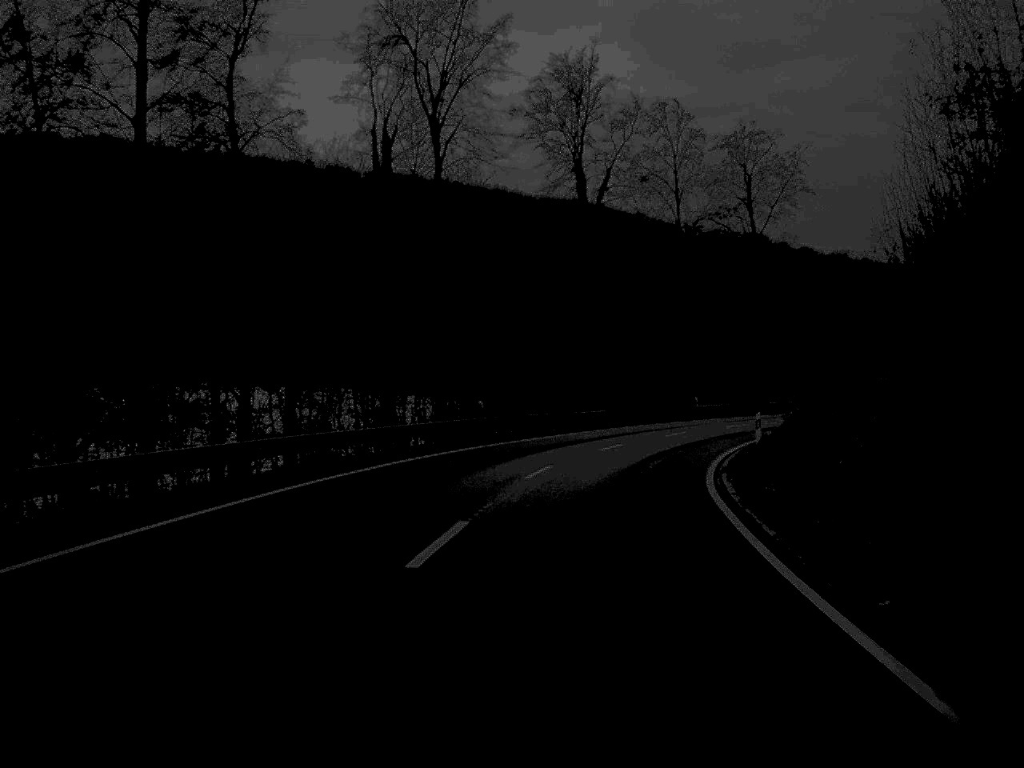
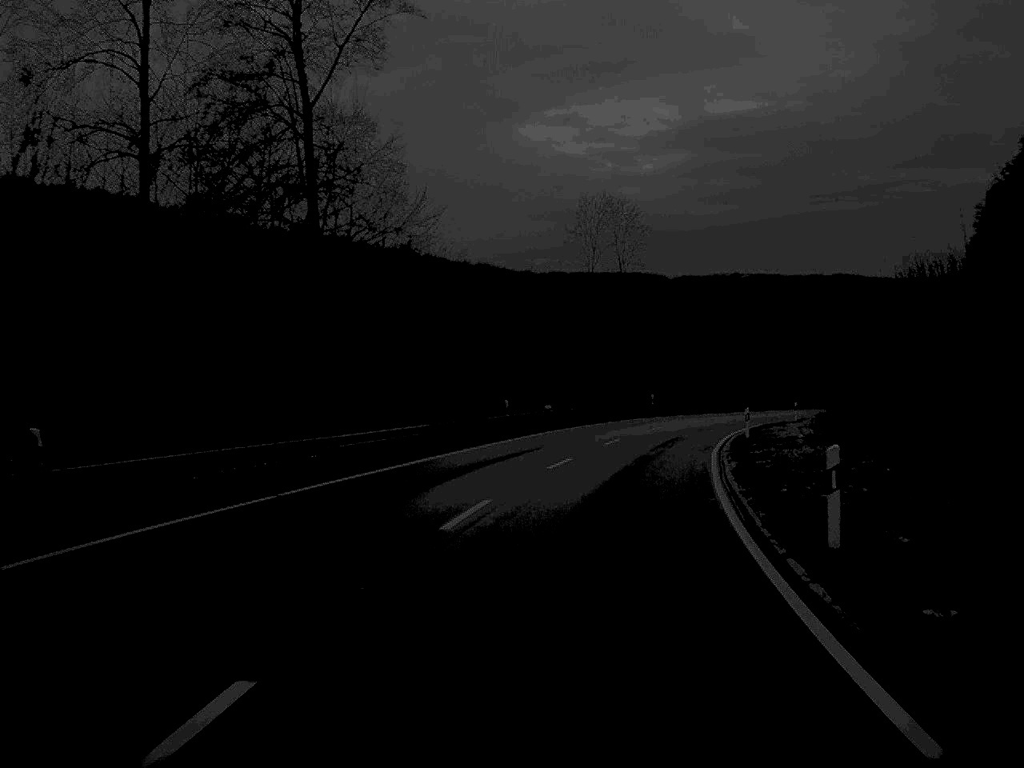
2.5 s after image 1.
(+9.5, +54.6) m; +20°
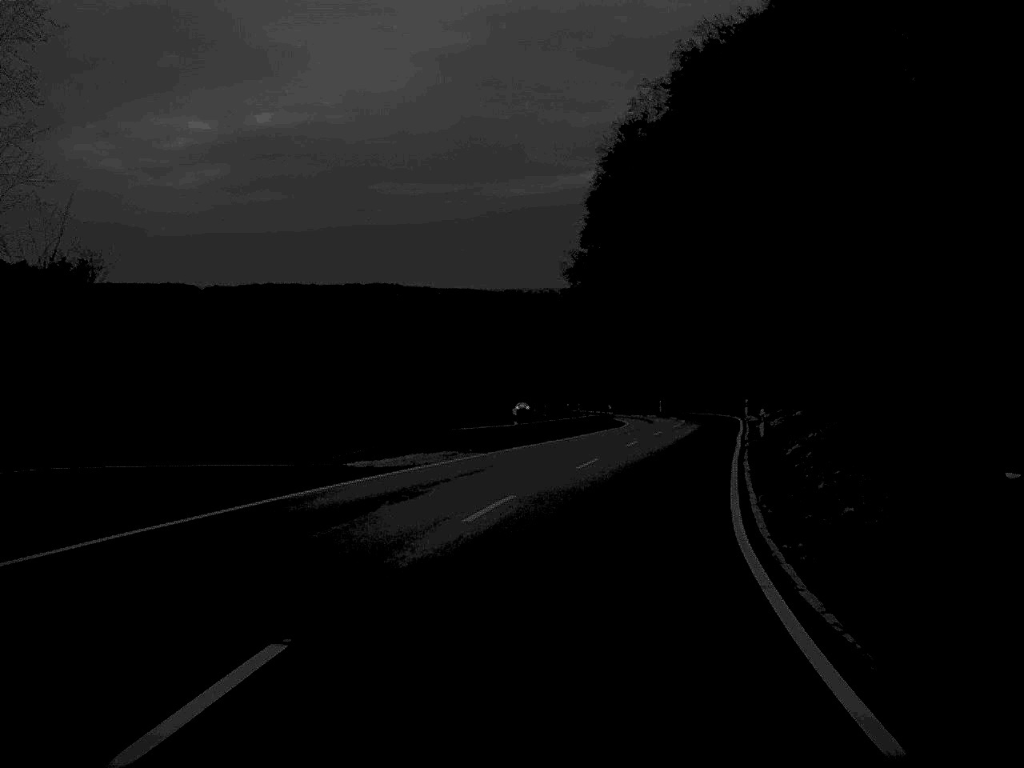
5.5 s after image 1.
(+12.2, +68.8) m; +21°
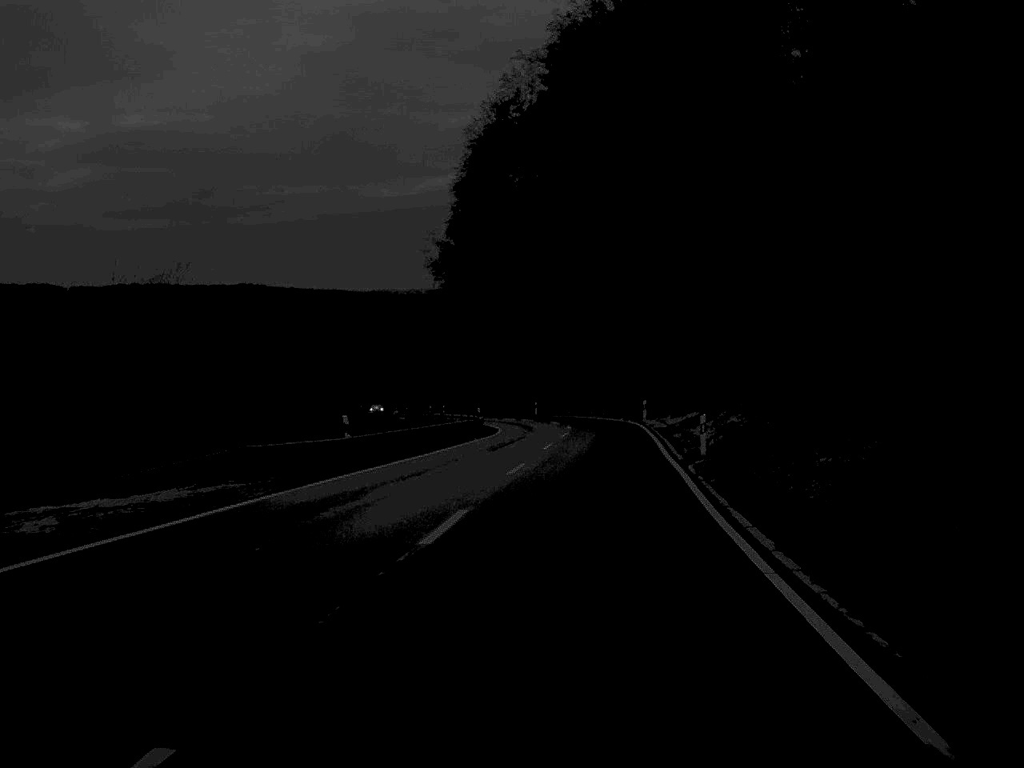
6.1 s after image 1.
(+0.7, +14.1) m; +6°
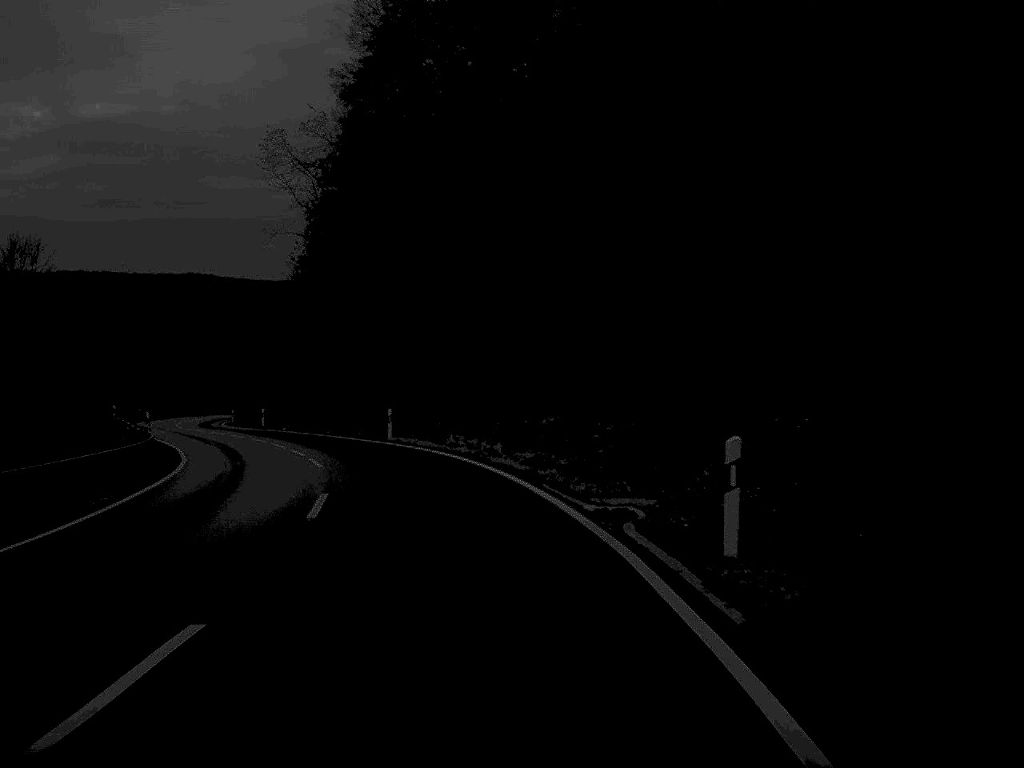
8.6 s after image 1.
(+3.6, +56.3) m; +1°
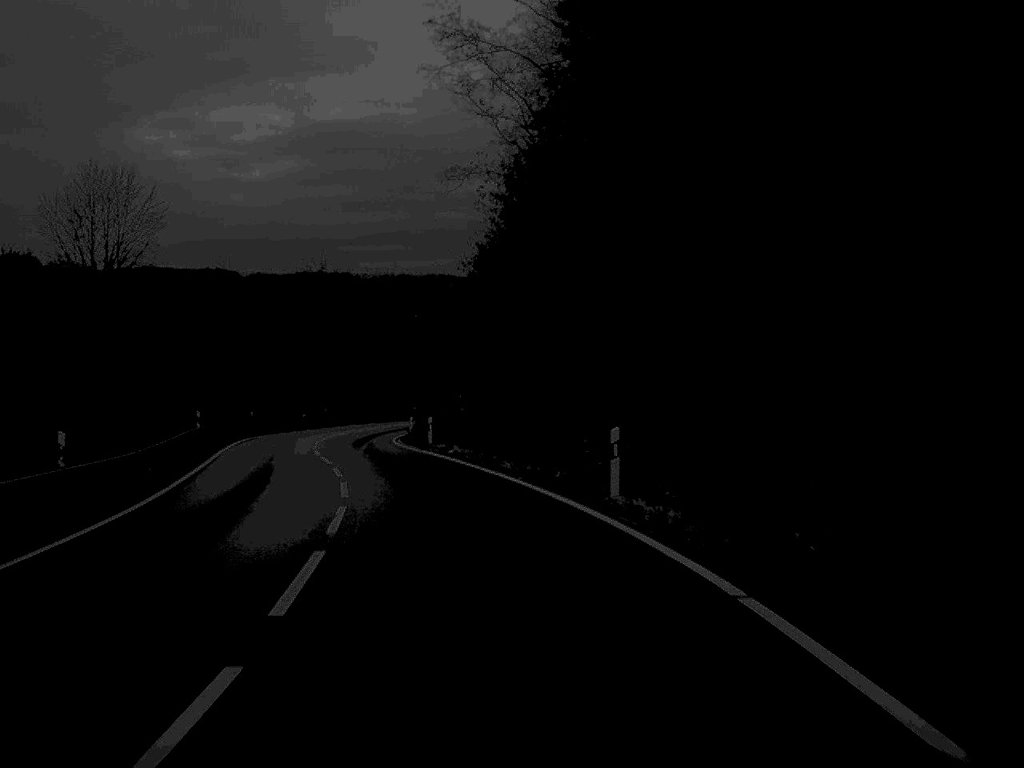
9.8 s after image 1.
(-2.3, +25.3) m; -11°
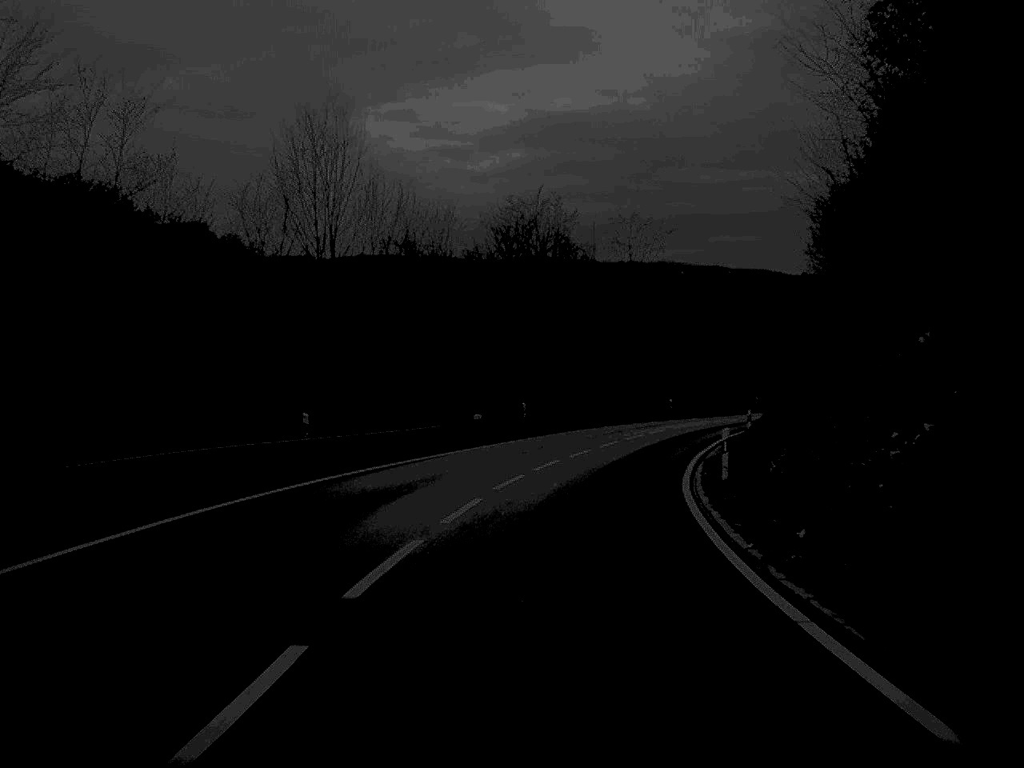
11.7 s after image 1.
(-5.0, +41.0) m; -9°
